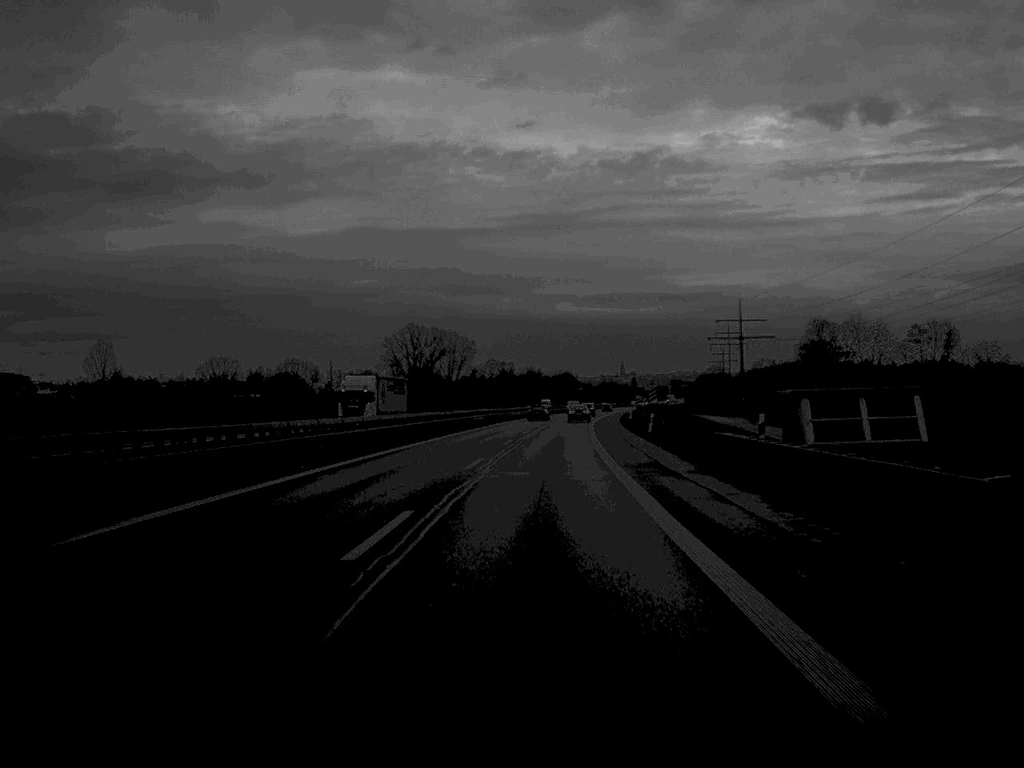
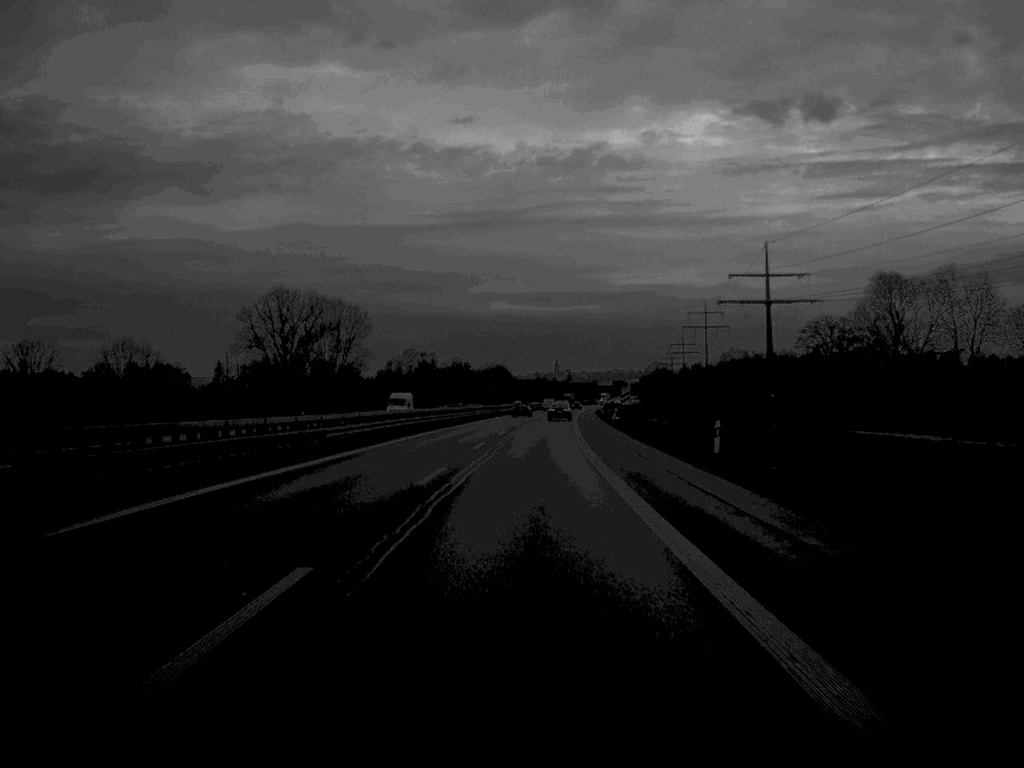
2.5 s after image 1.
(+2.4, +79.6) m; +3°
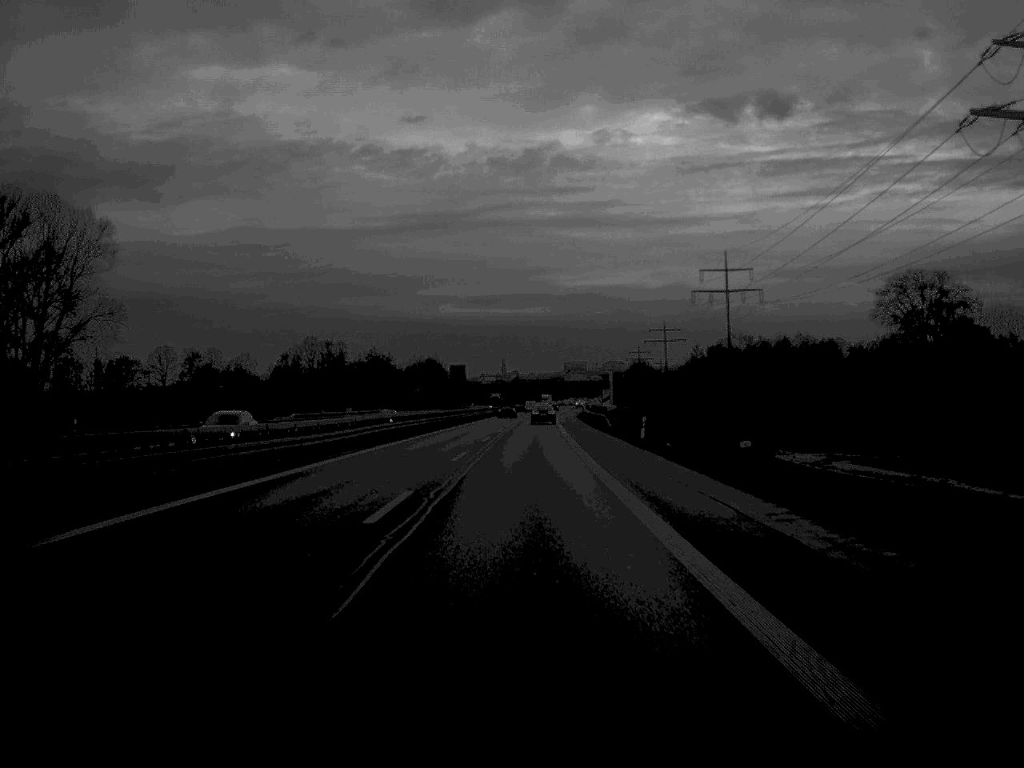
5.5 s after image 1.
(+2.2, +98.3) m; +2°
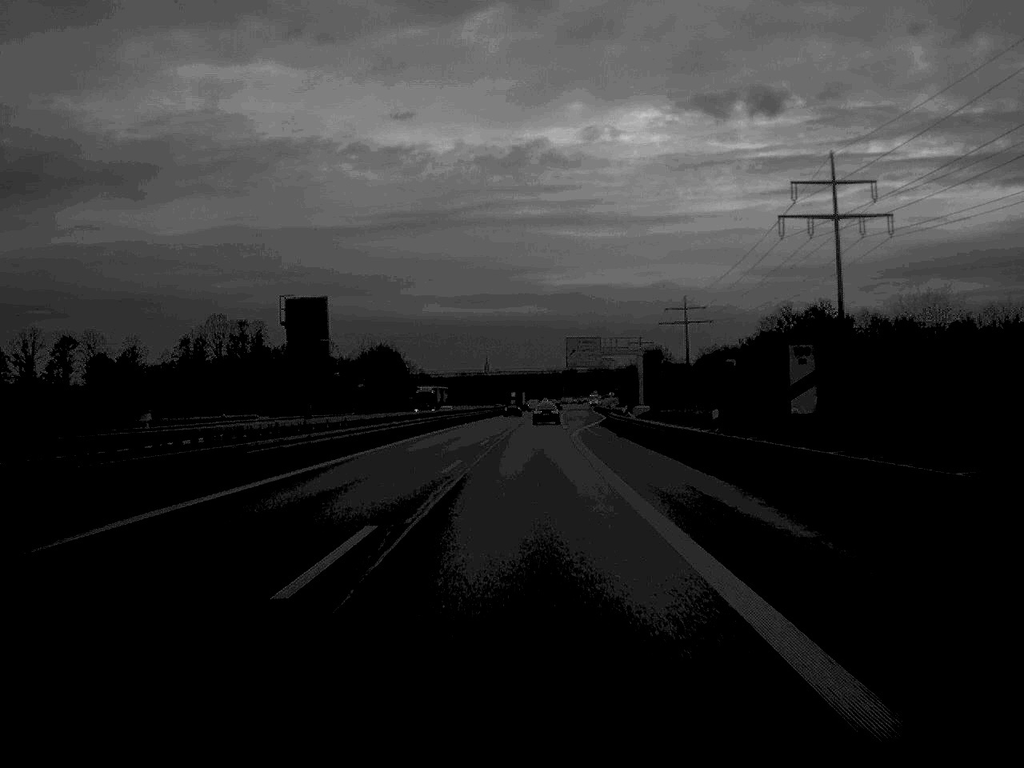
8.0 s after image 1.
(+0.5, +79.5) m; +1°
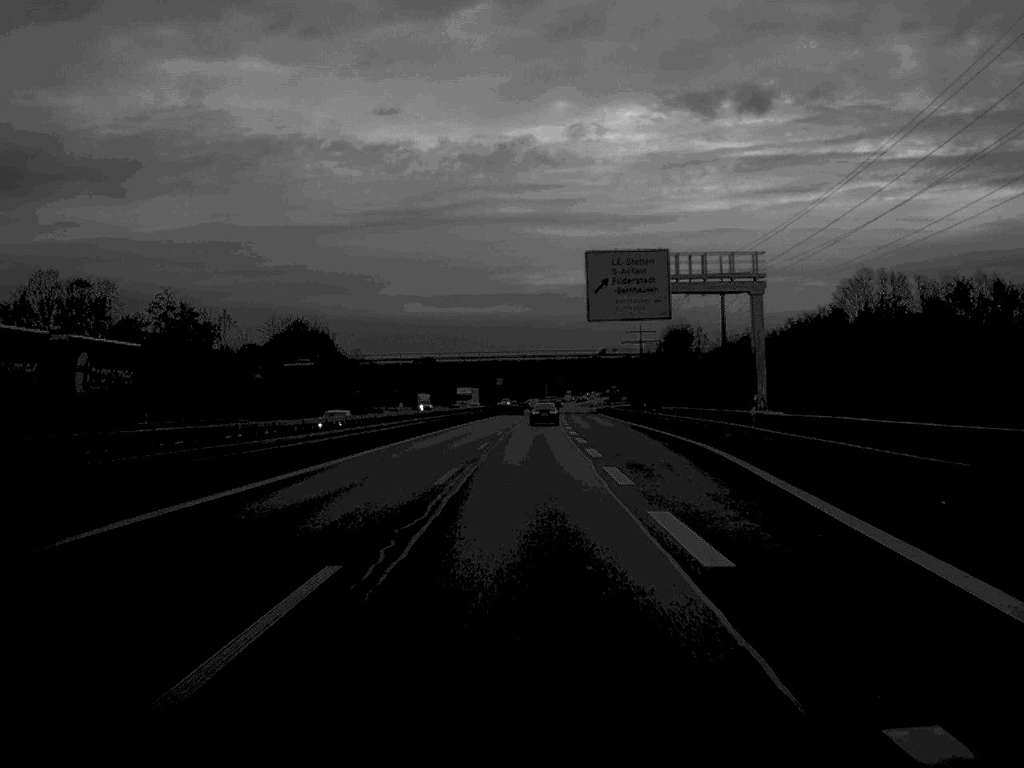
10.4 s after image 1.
(+0.6, +76.8) m; +1°
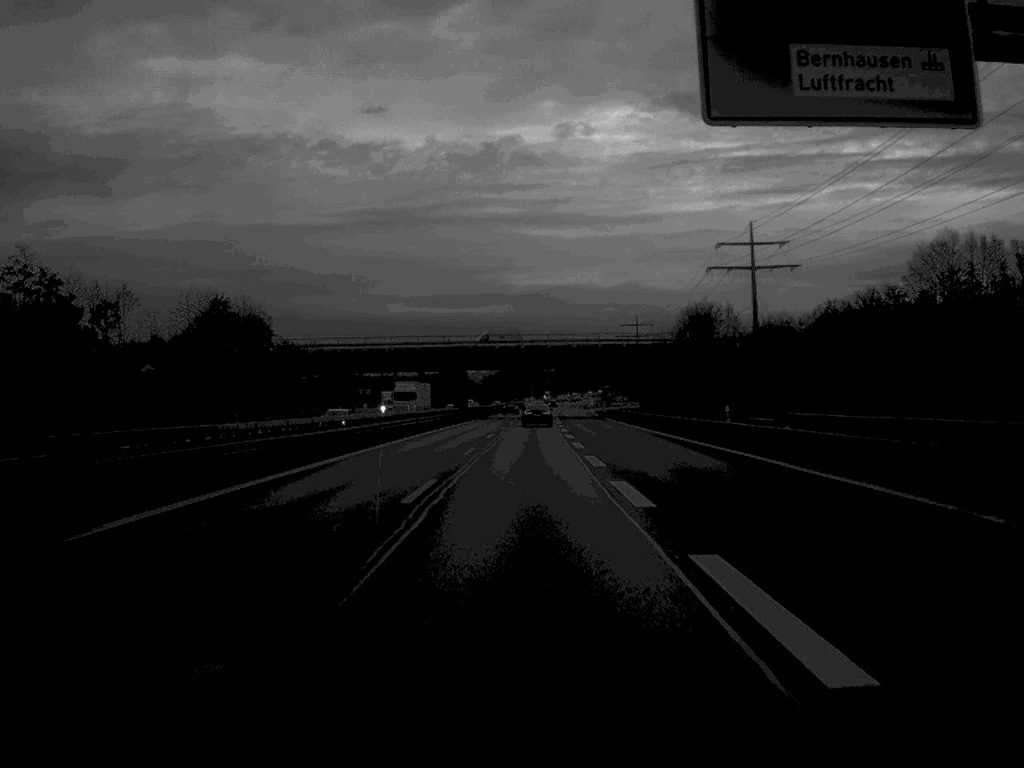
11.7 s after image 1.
(+0.3, +40.9) m; +1°
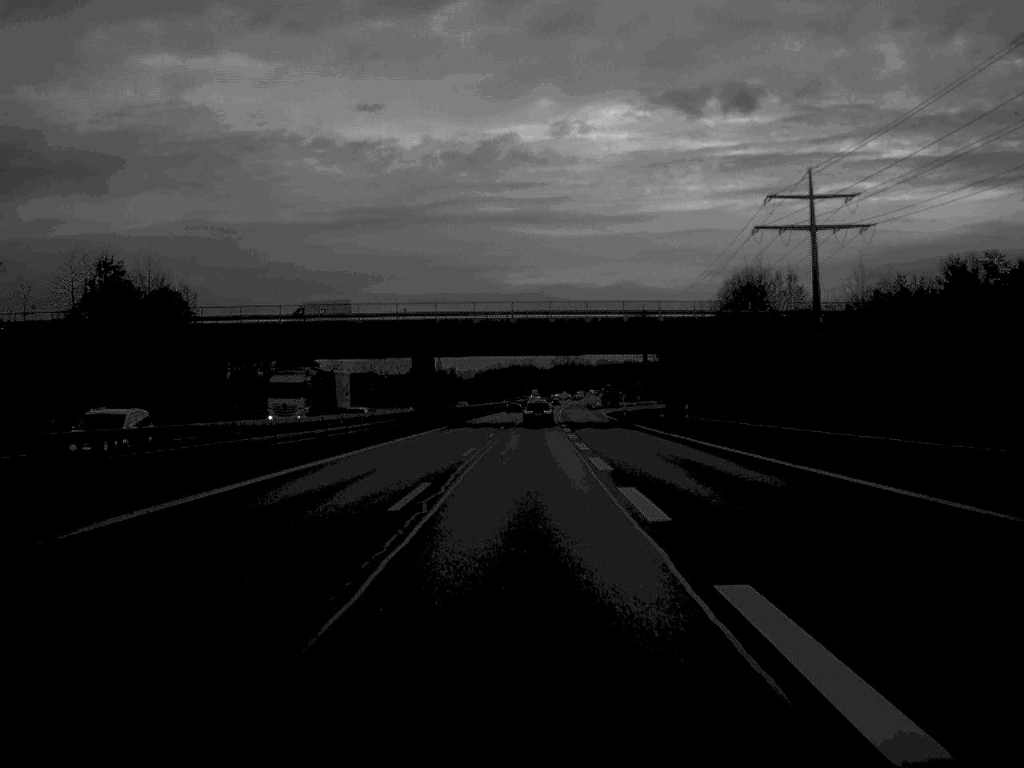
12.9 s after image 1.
(+0.1, +38.1) m; 0°
